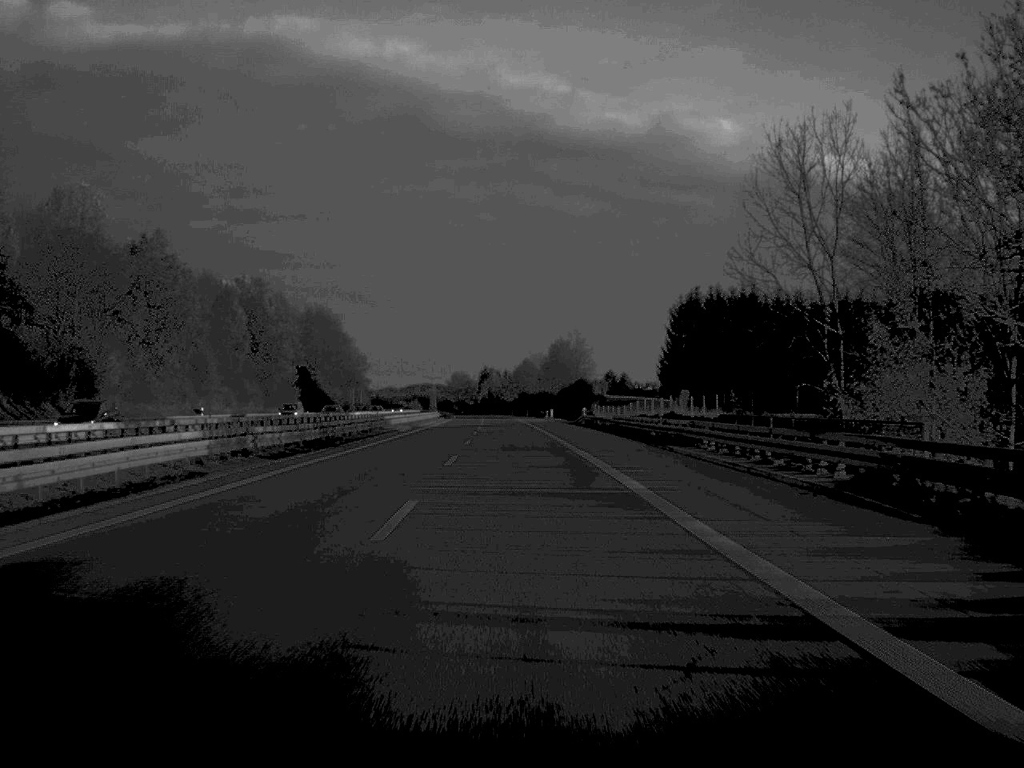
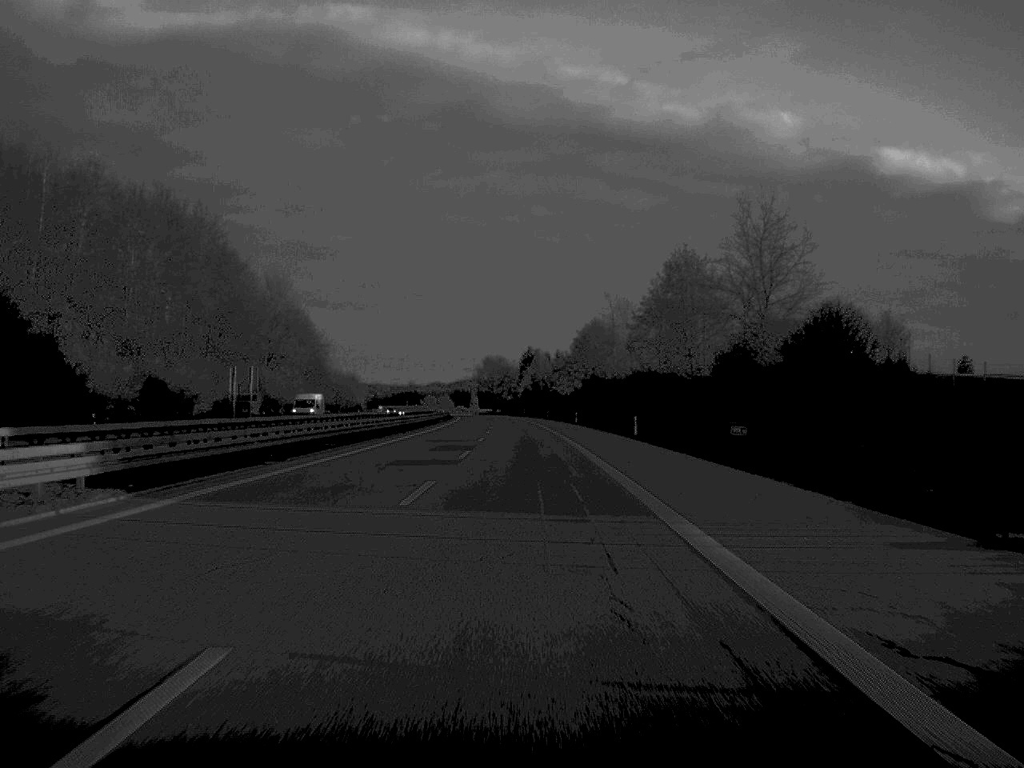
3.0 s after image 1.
(-2.9, +139.3) m; -2°
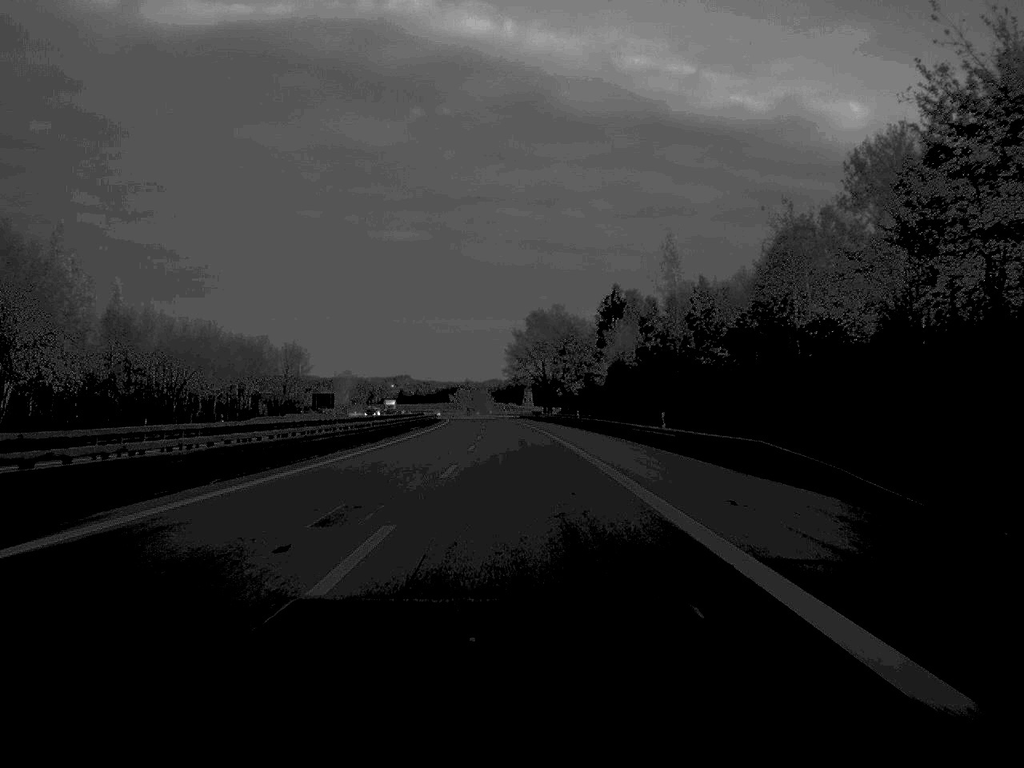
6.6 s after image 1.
(-3.6, +170.6) m; -3°
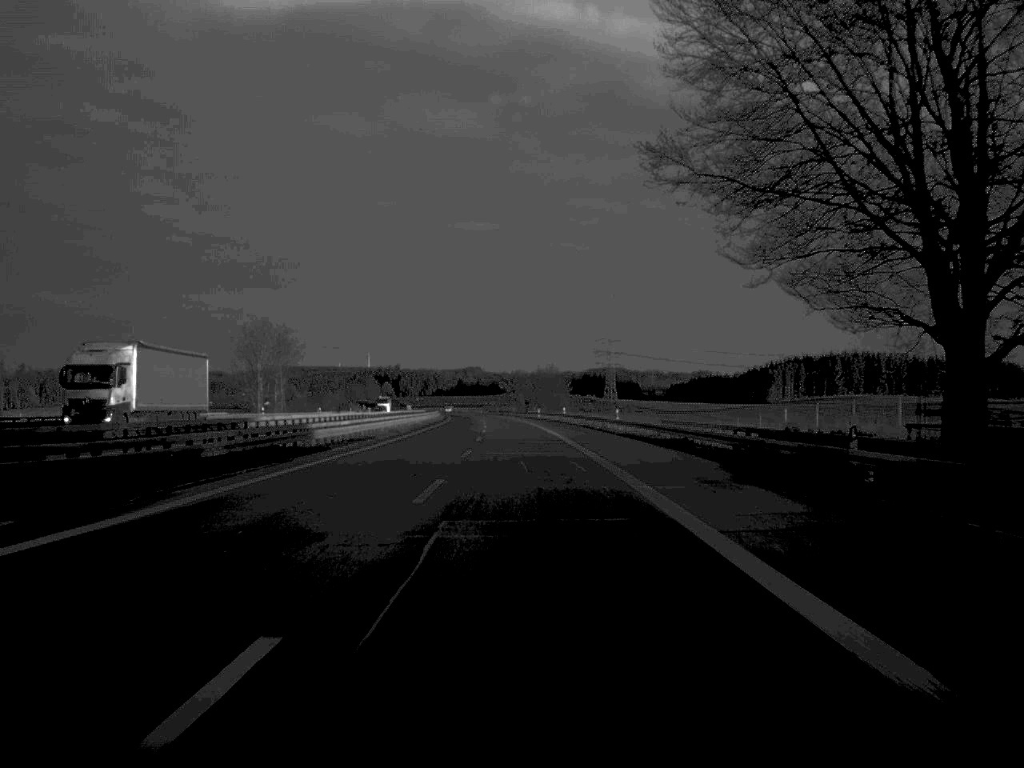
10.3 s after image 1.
(-5.1, +169.6) m; -3°
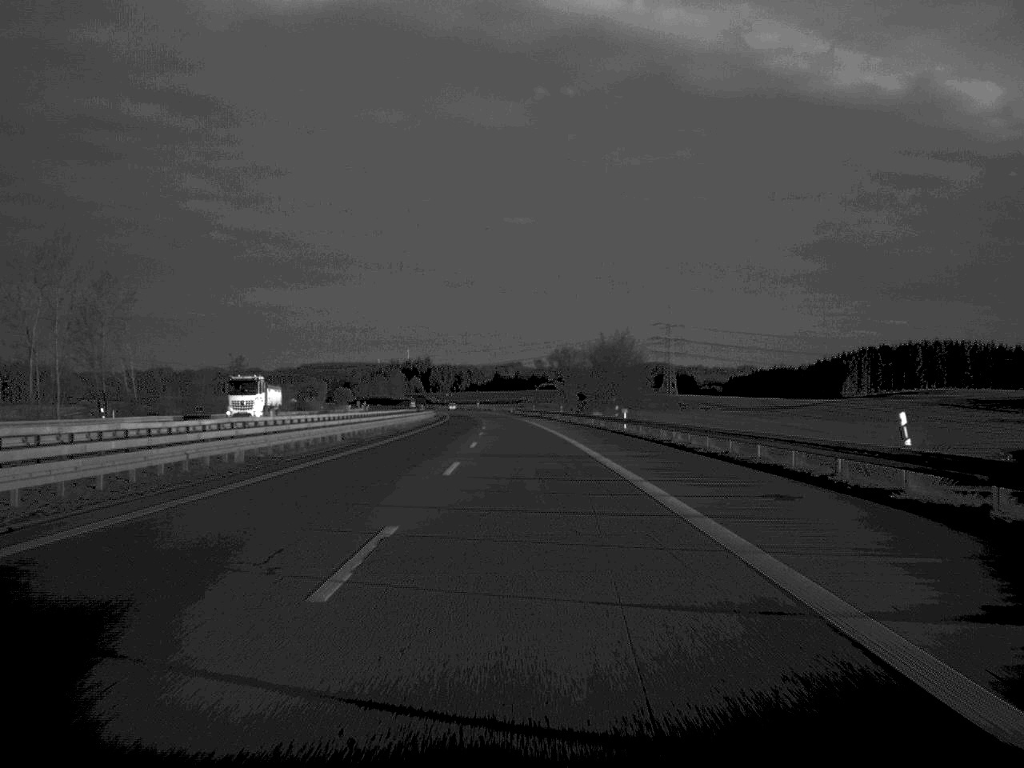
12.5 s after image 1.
(-1.7, +100.2) m; -2°
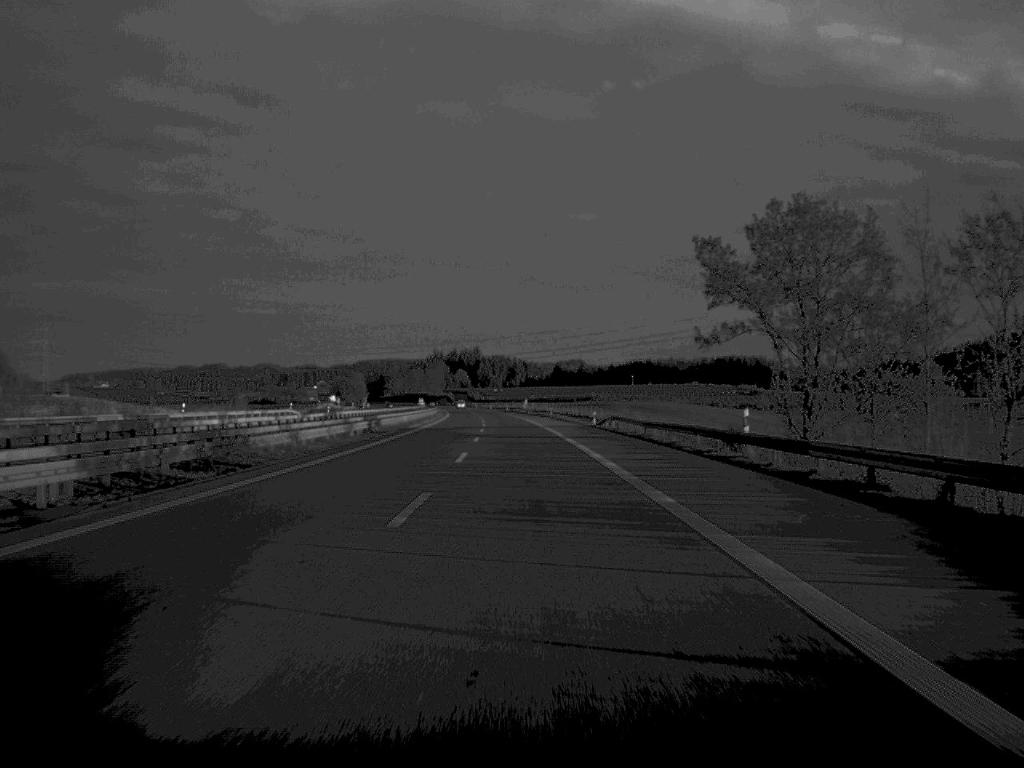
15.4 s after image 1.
(-3.2, +137.2) m; -3°
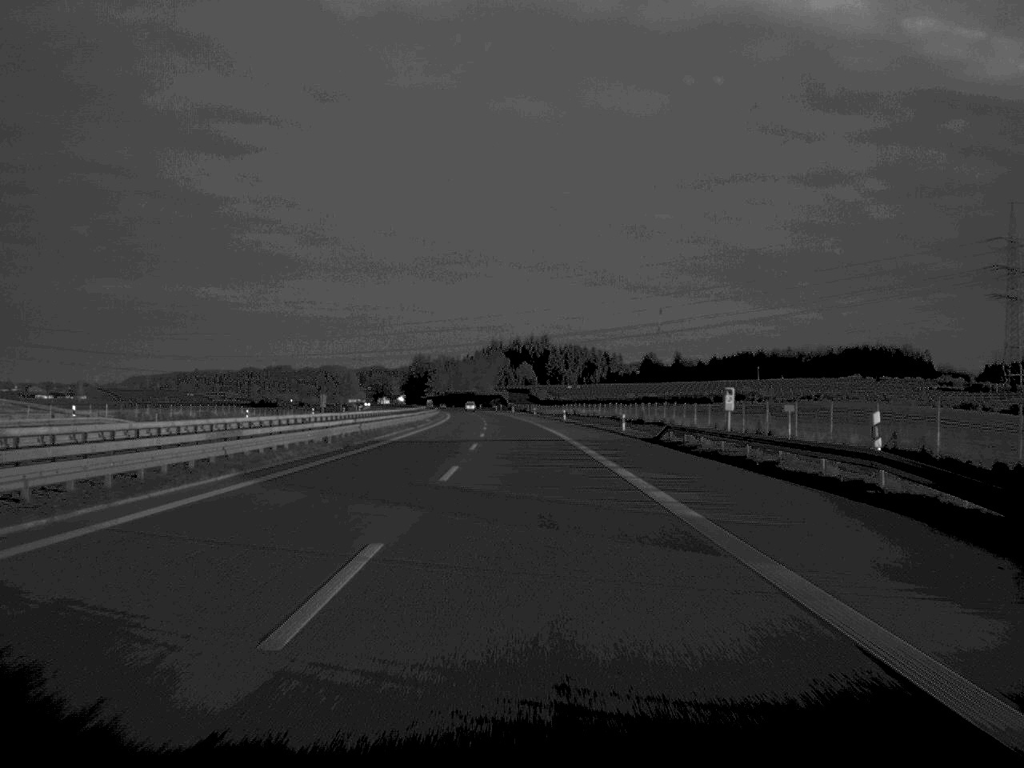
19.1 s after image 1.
(-5.0, +169.6) m; -3°
